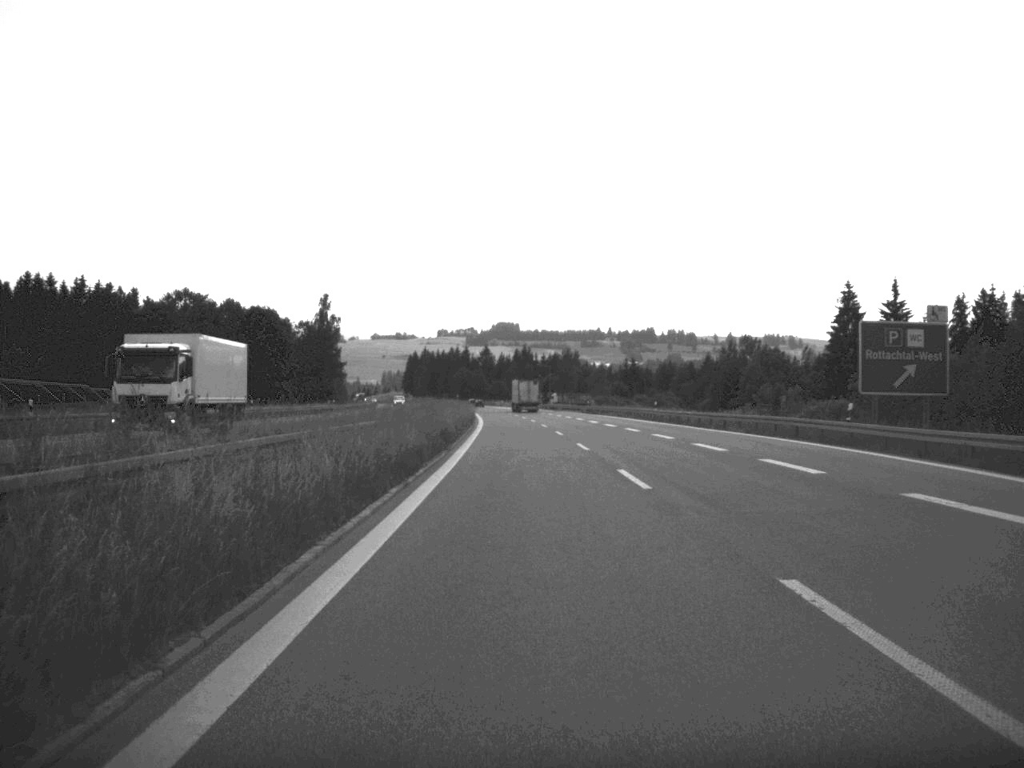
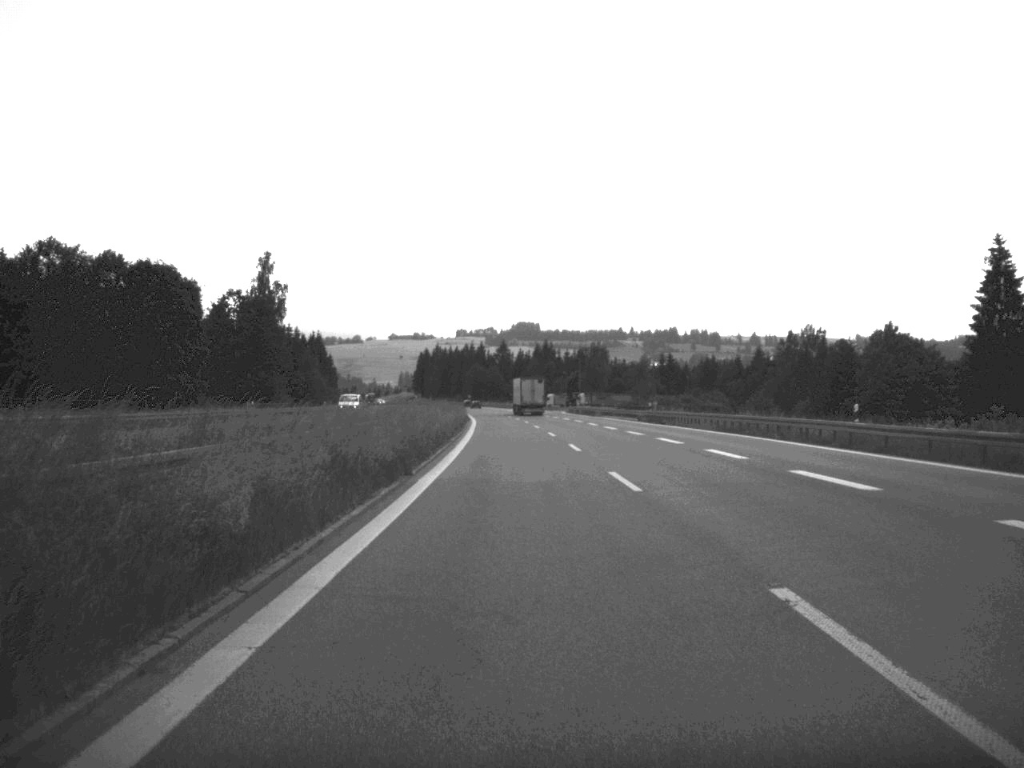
(-0.4, +51.7) m; -1°
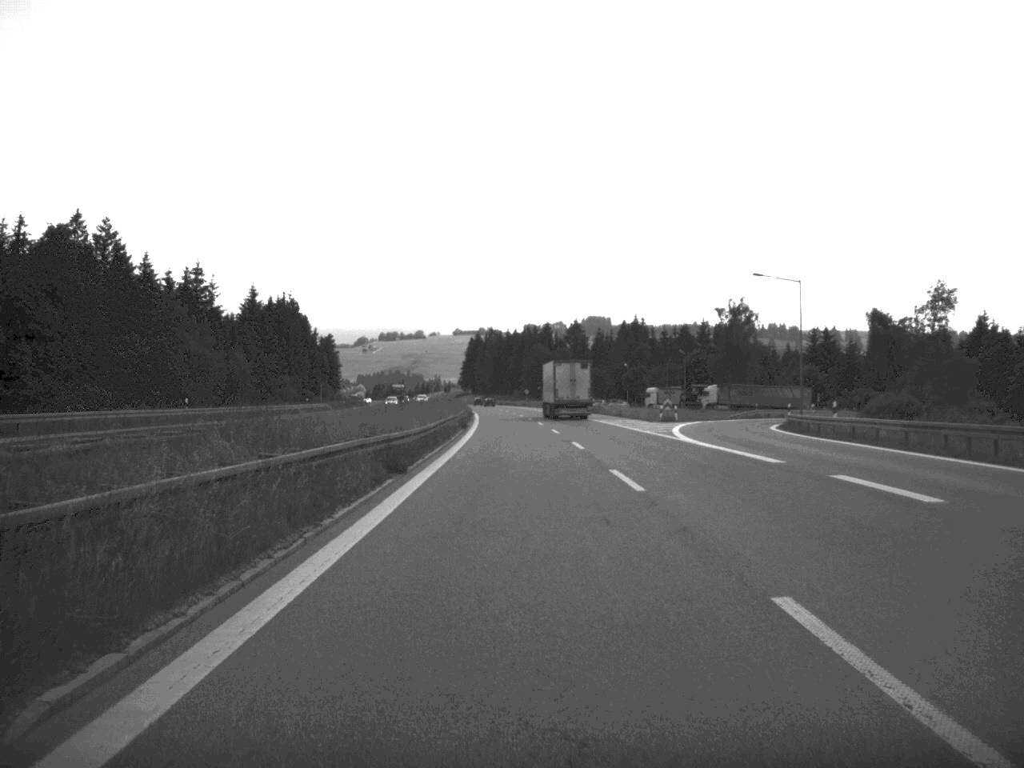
(-3.5, +121.4) m; -3°
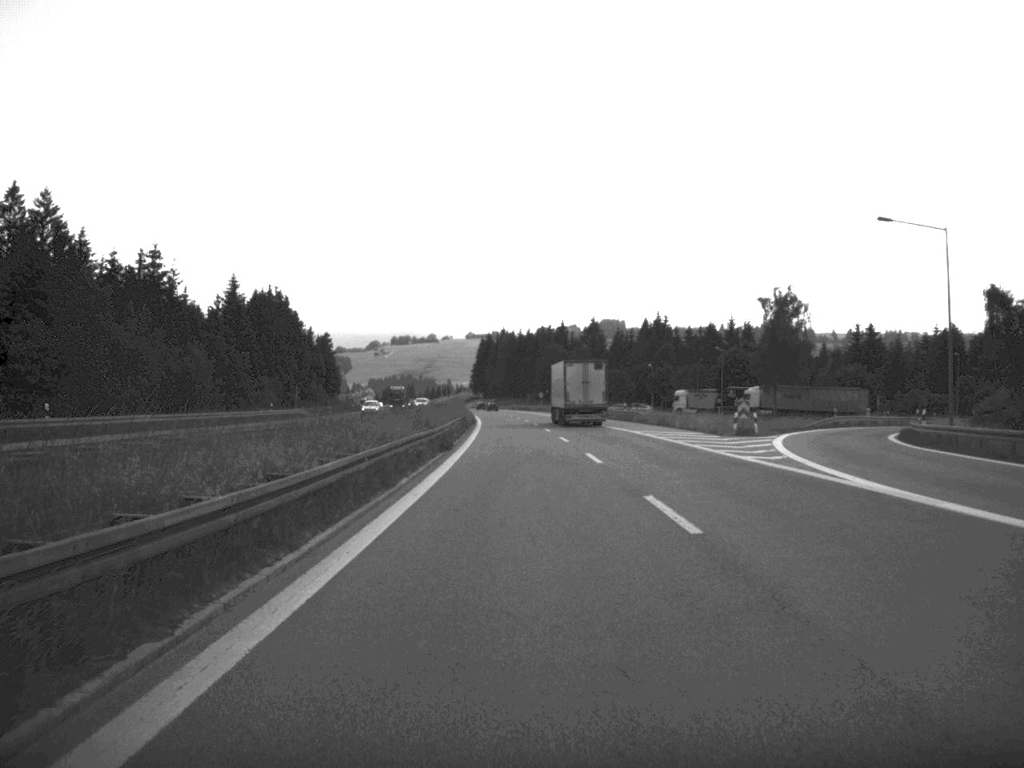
(-0.1, +23.3) m; -1°
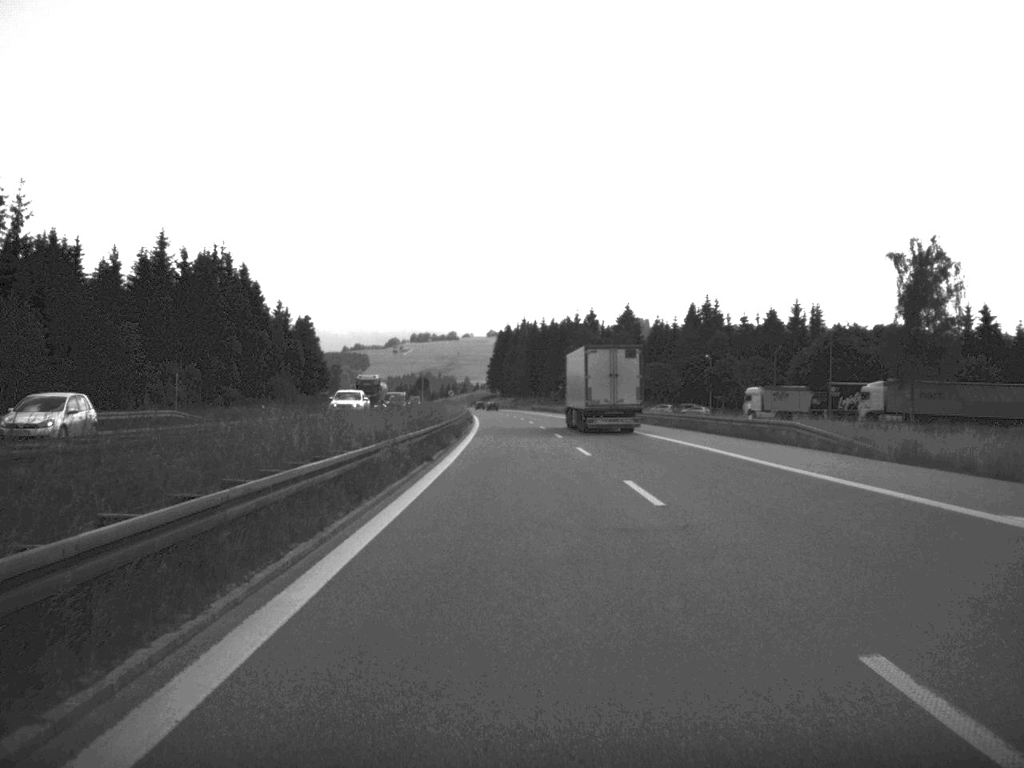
(-0.5, +47.7) m; -1°
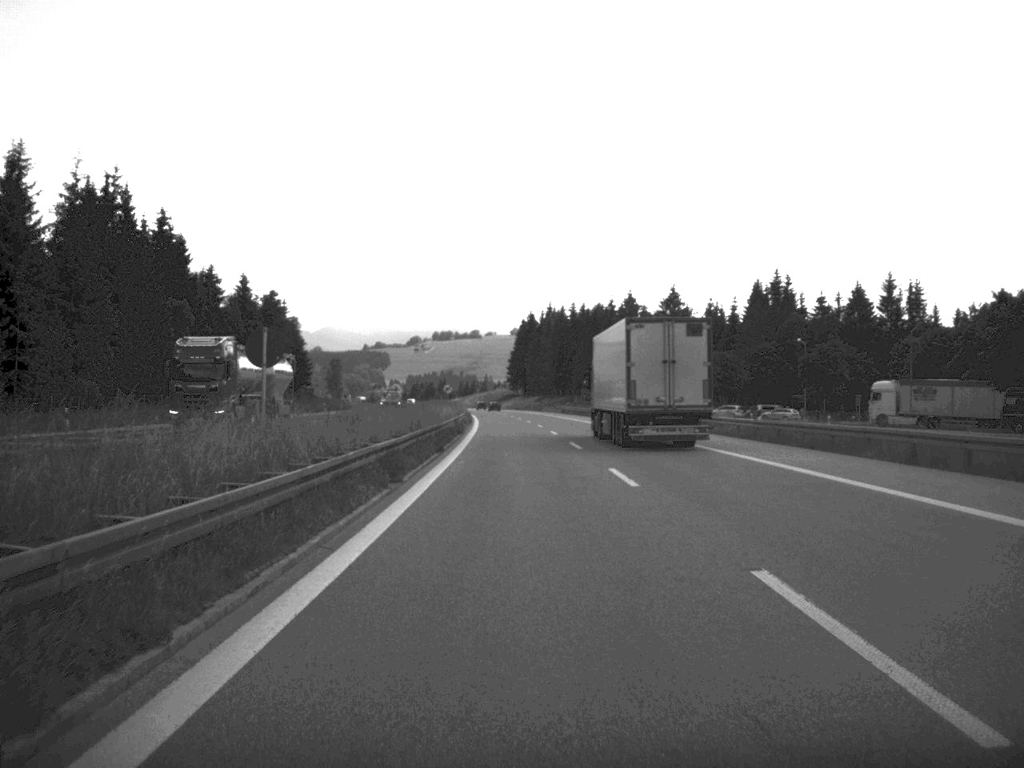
(-0.5, +47.6) m; -1°
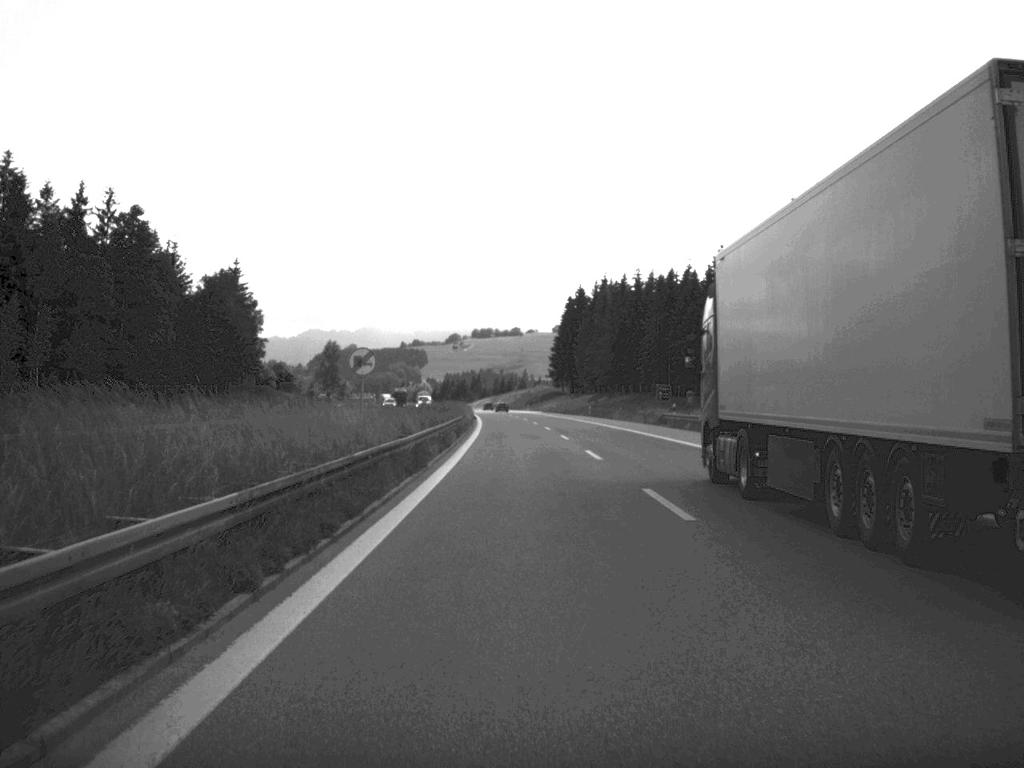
(-1.4, +74.9) m; -2°
